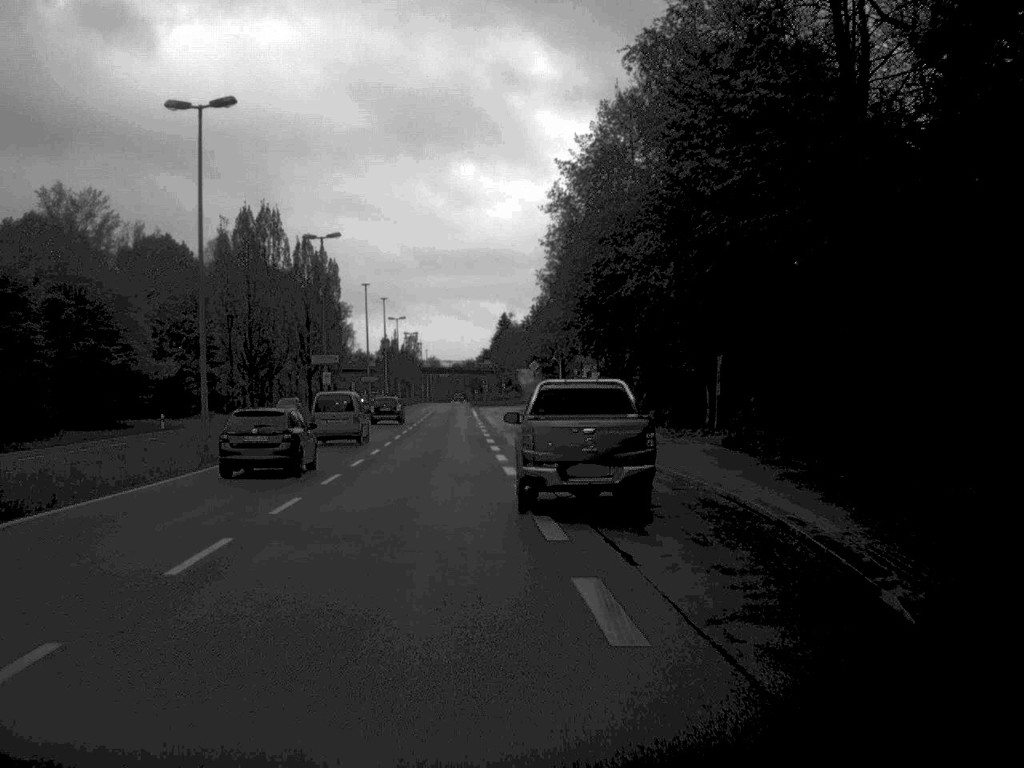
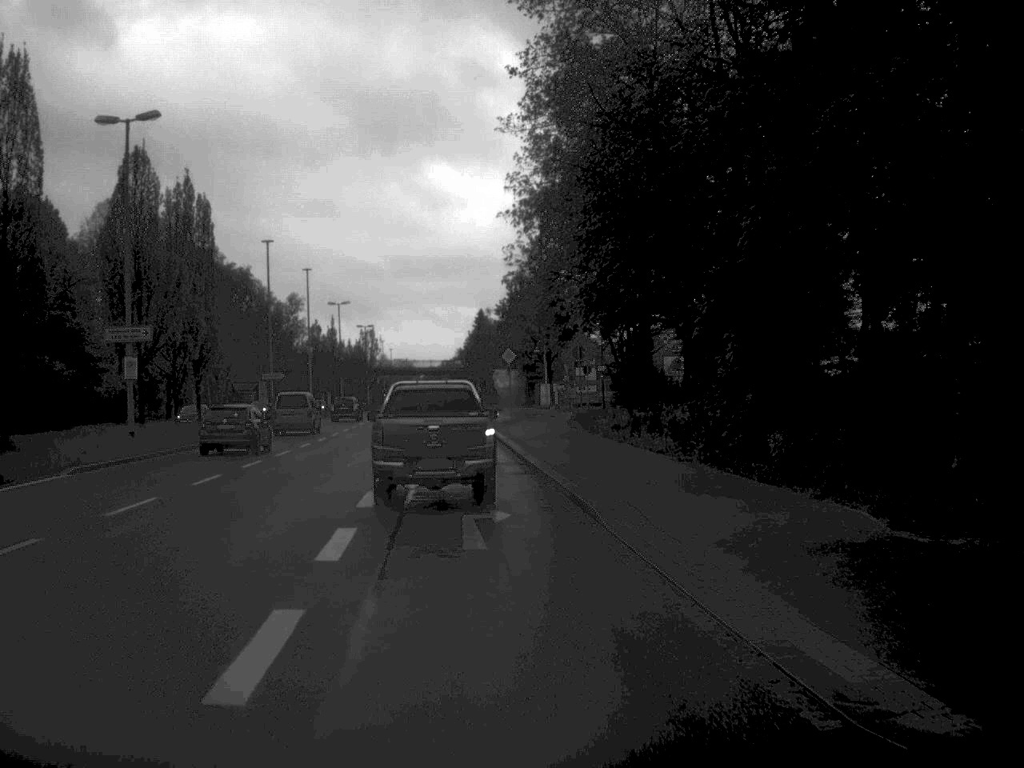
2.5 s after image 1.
(+0.5, +31.0) m; +1°
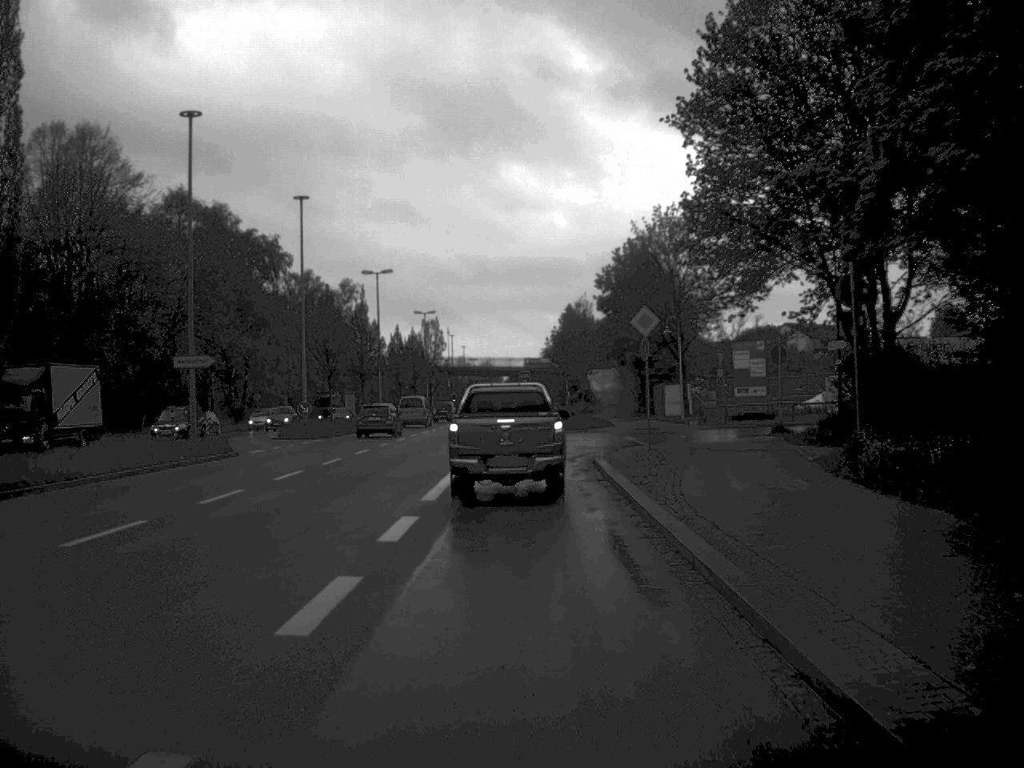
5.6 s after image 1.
(-1.7, +33.4) m; -4°
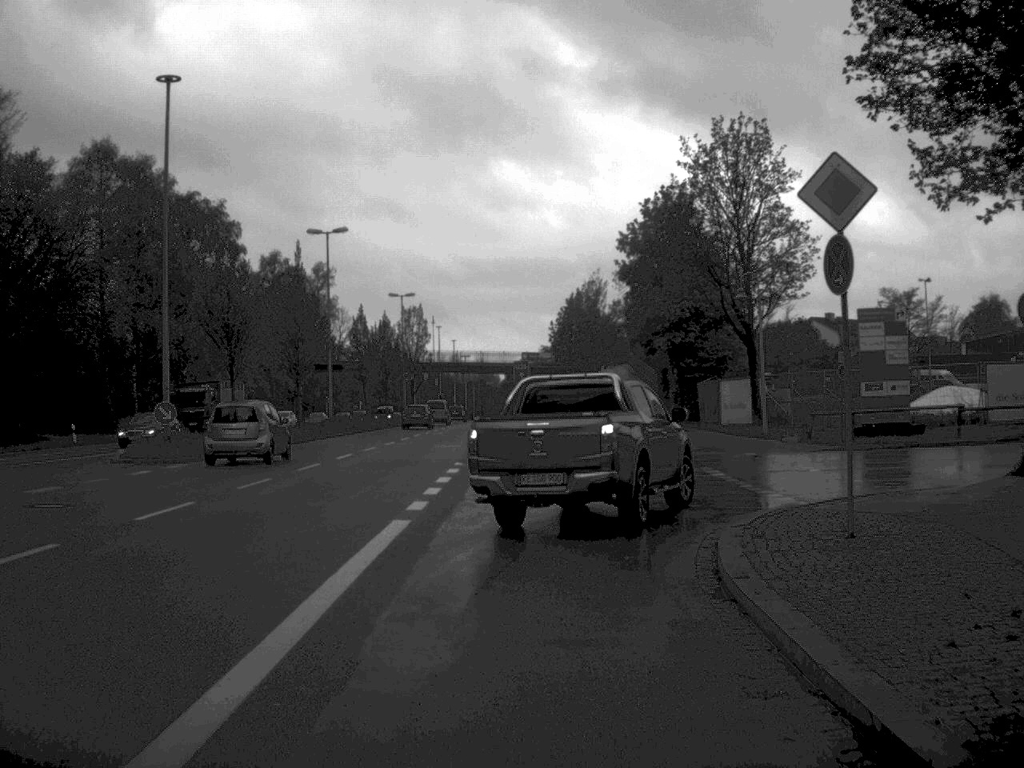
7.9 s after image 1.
(0.0, +20.8) m; 0°
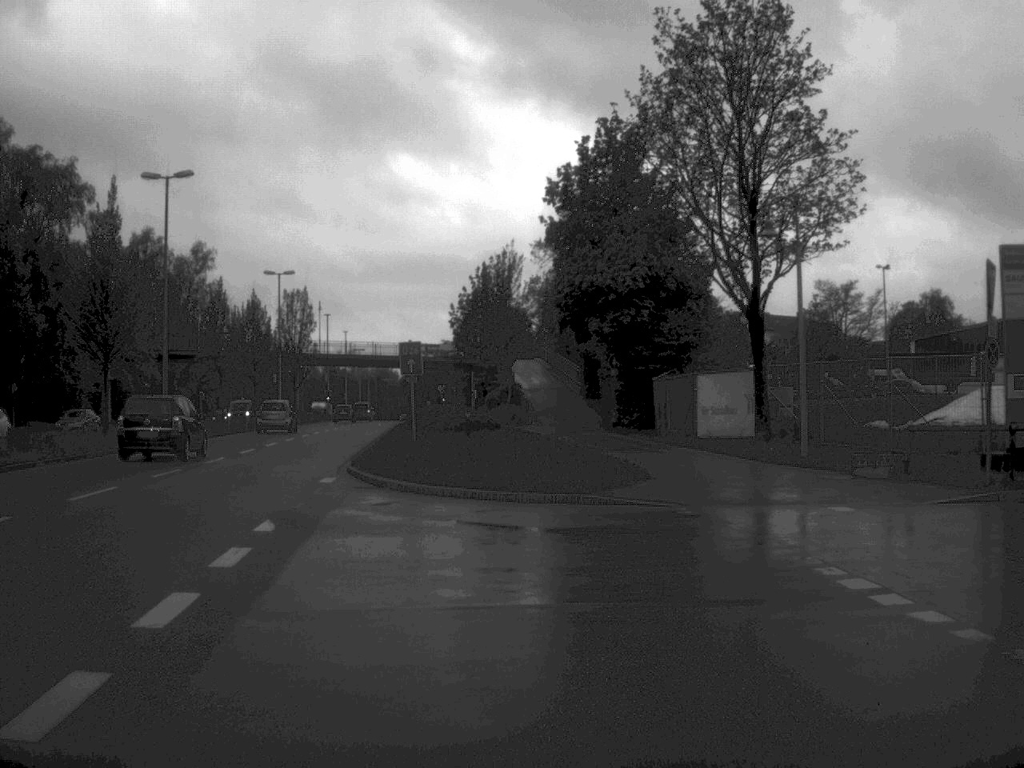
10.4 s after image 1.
(+0.1, +15.1) m; +5°
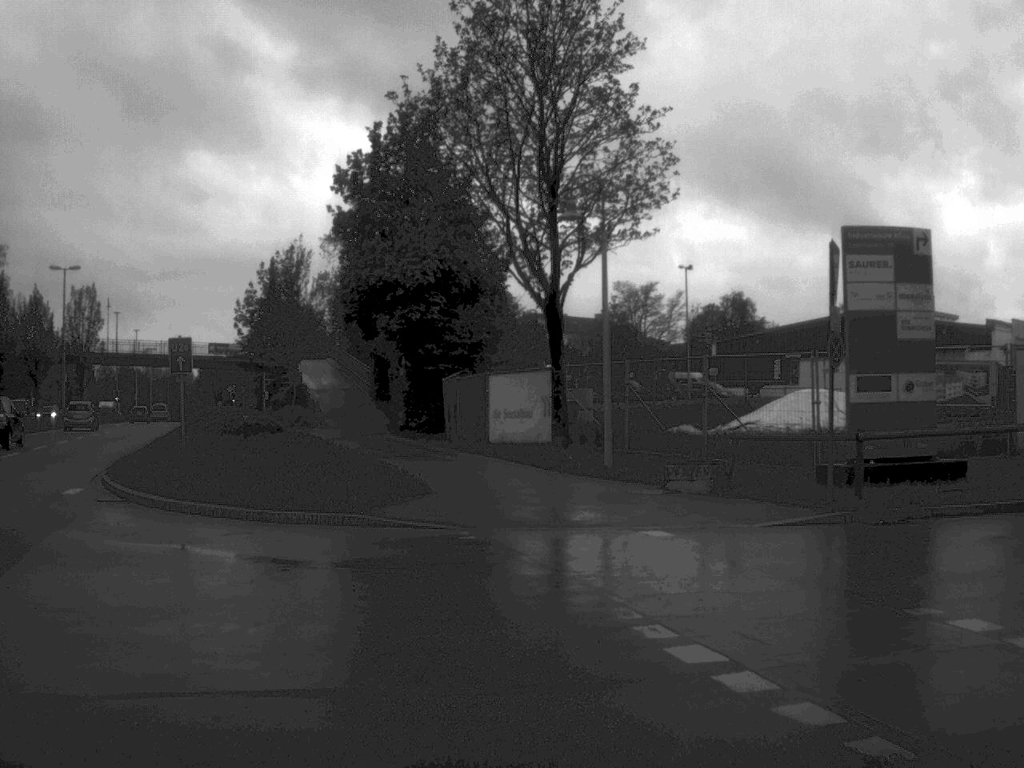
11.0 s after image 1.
(+0.2, +2.7) m; +9°
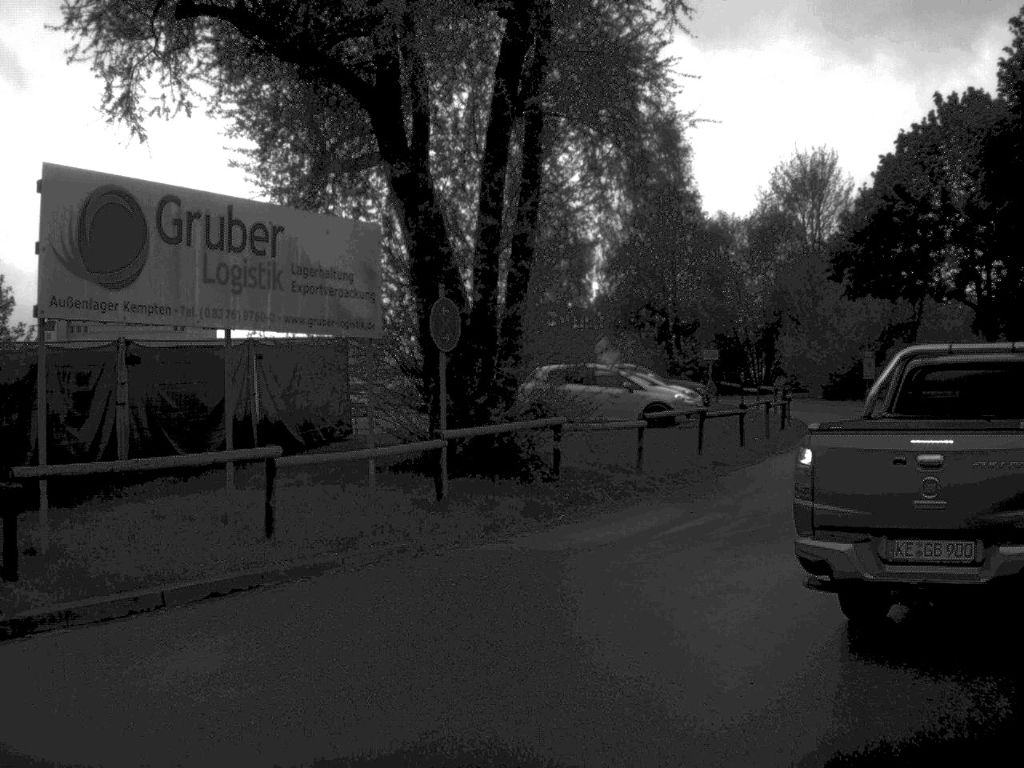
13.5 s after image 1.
(+3.8, +8.1) m; +51°
